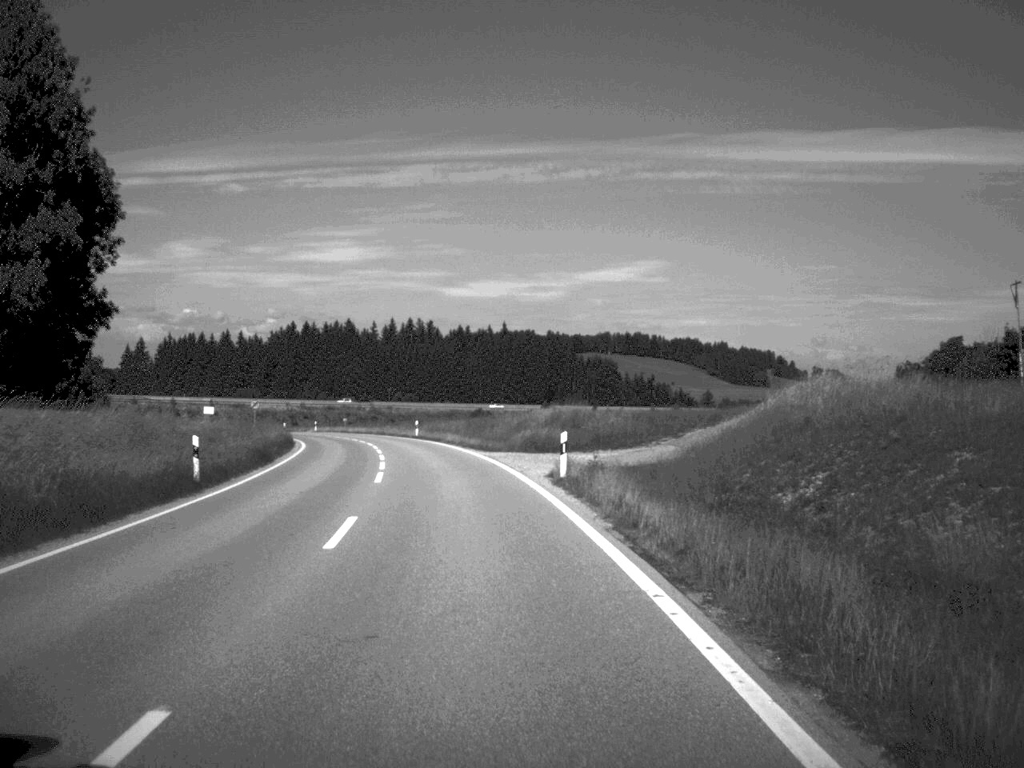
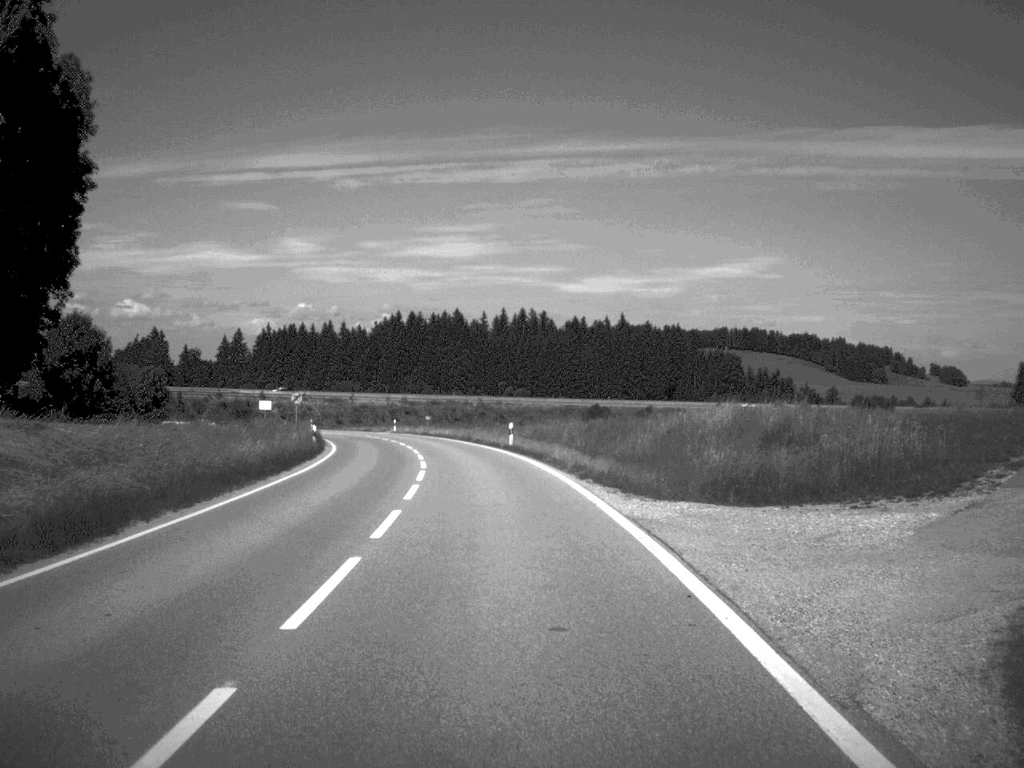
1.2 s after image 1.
(-1.1, +23.5) m; -5°
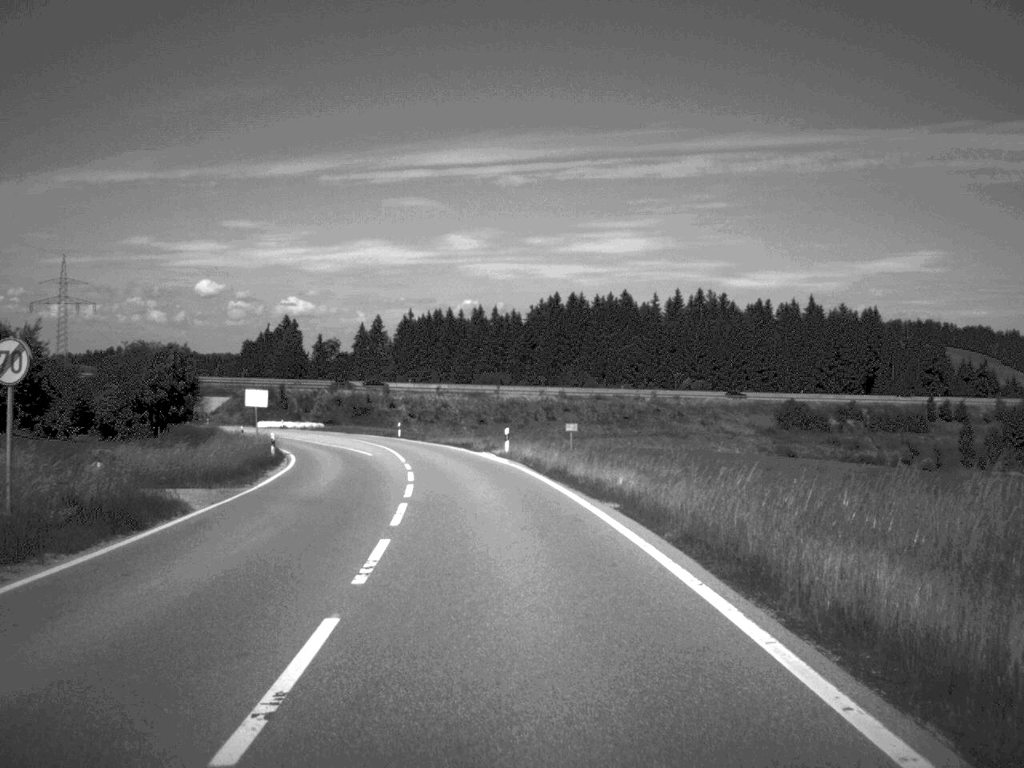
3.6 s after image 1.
(-3.2, +50.6) m; -8°
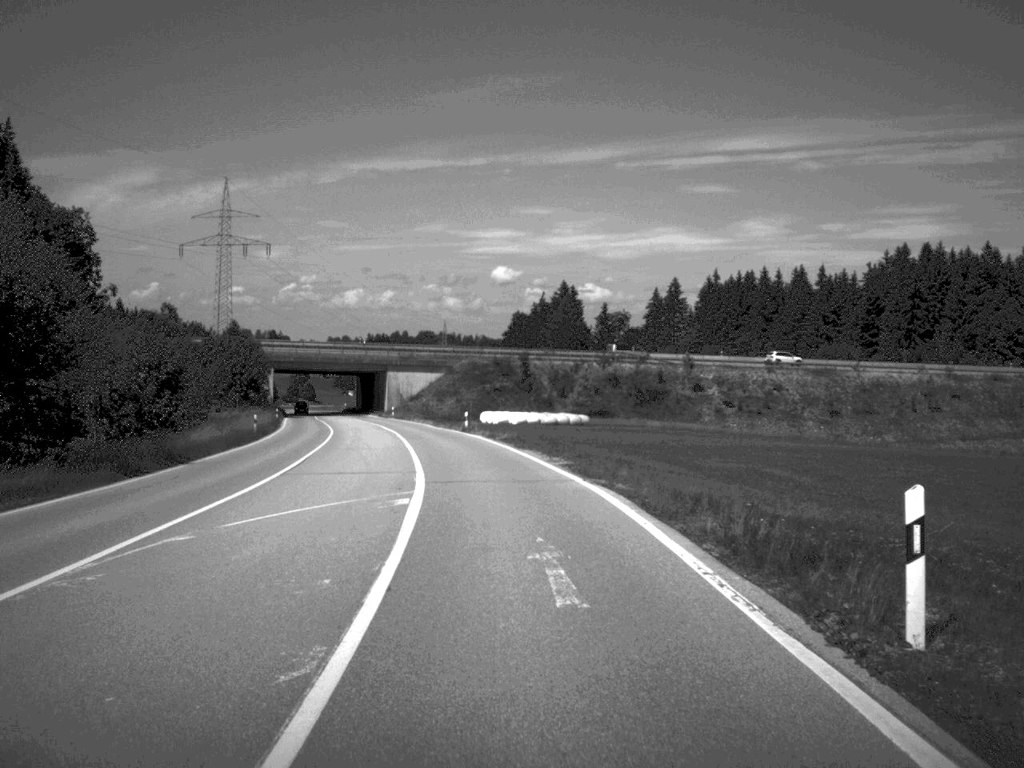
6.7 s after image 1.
(-9.0, +76.3) m; -14°
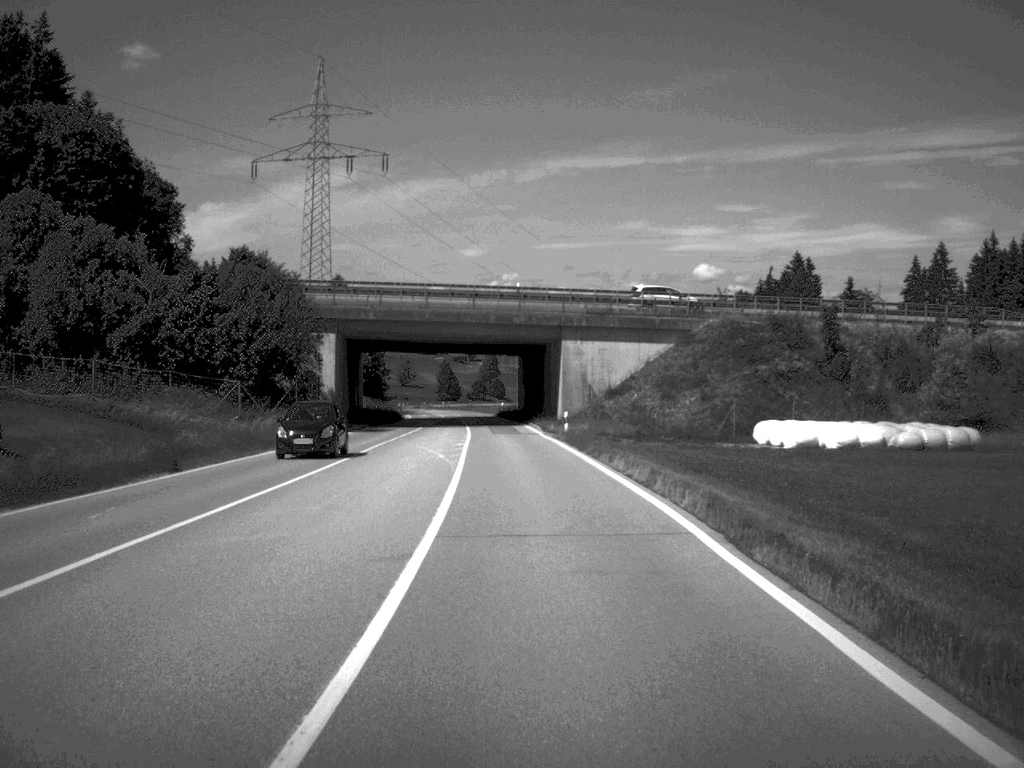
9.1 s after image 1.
(-5.7, +65.4) m; -9°
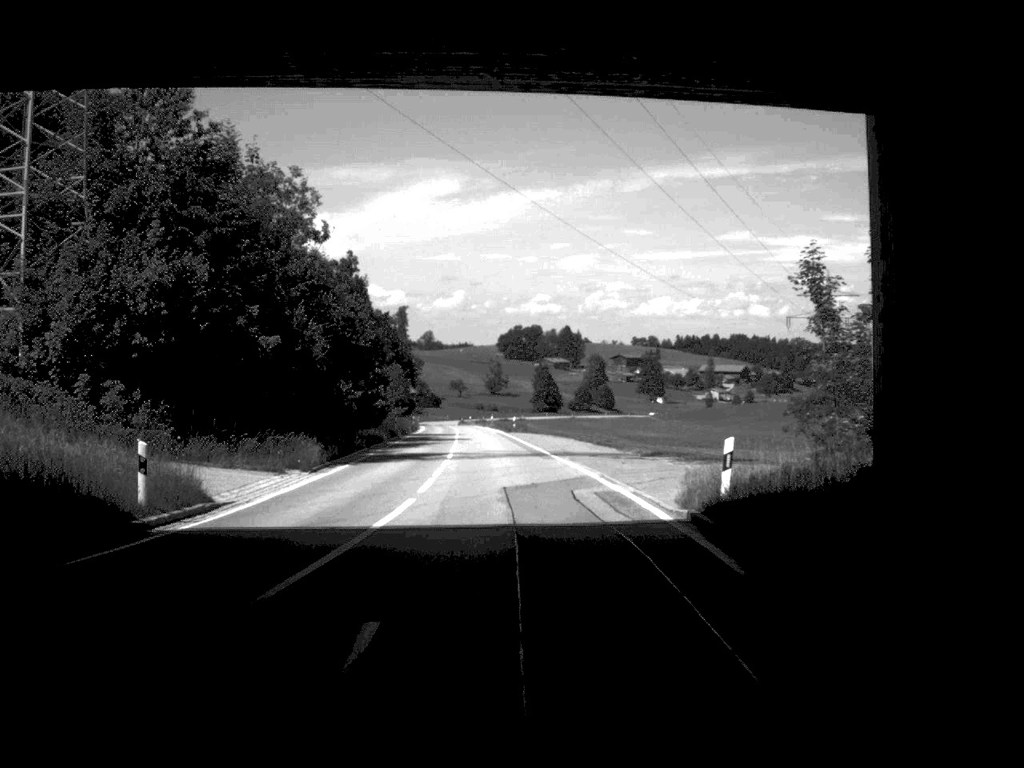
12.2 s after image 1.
(-3.3, +84.7) m; -5°
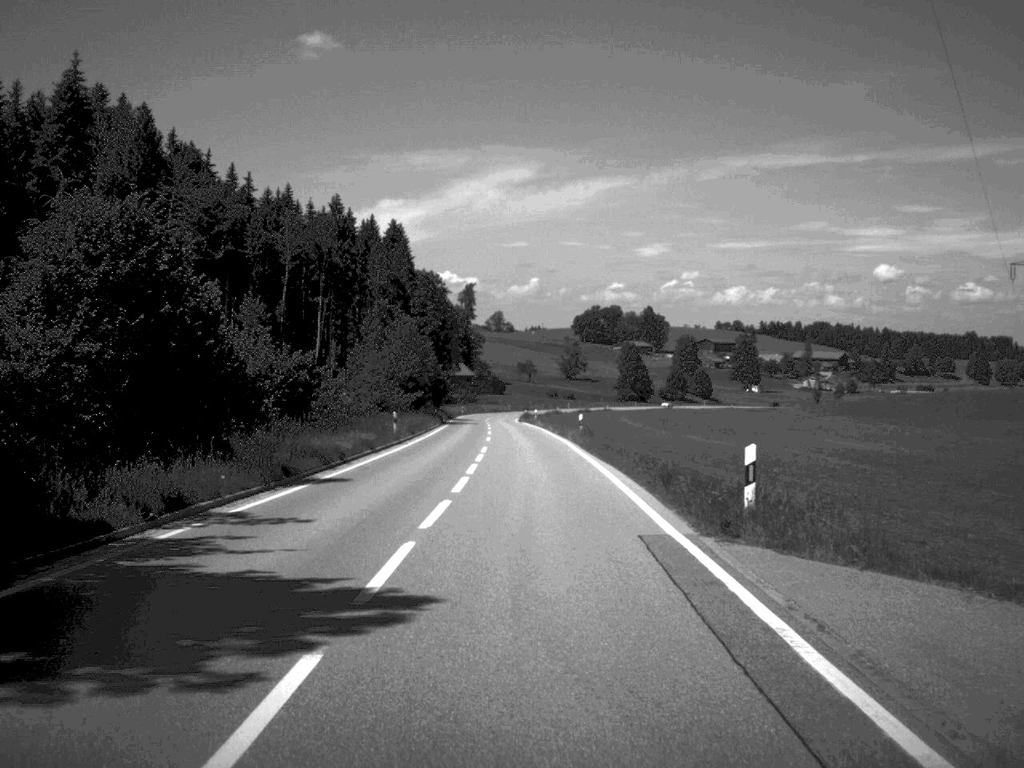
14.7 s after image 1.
(-2.6, +70.9) m; -3°
